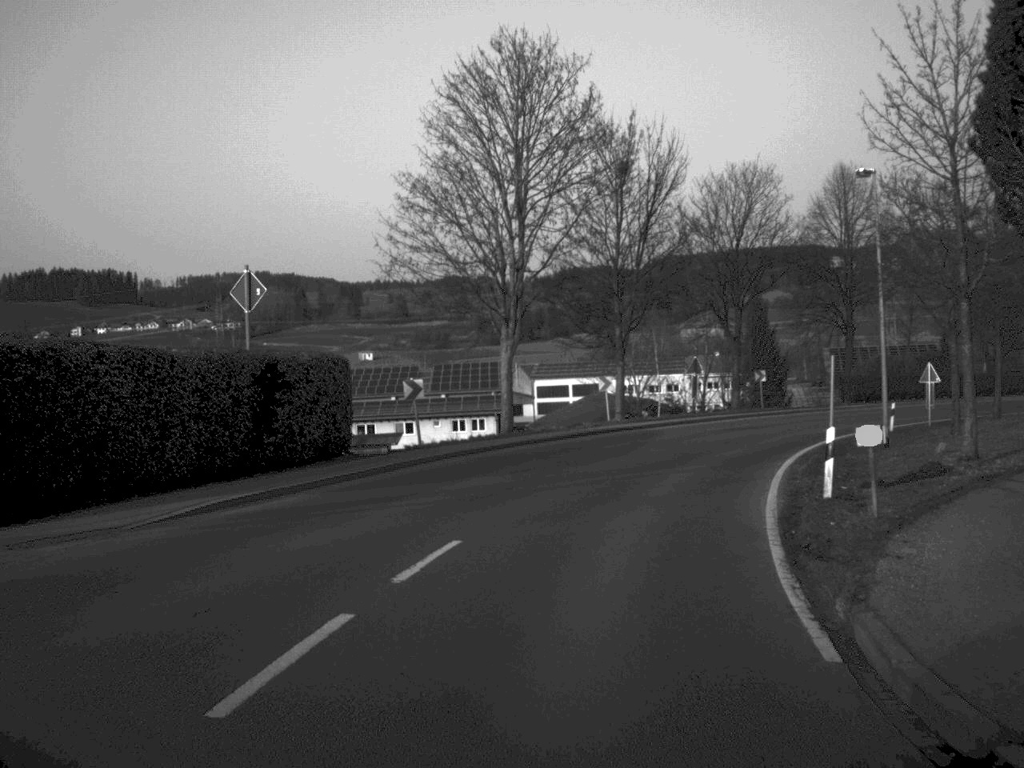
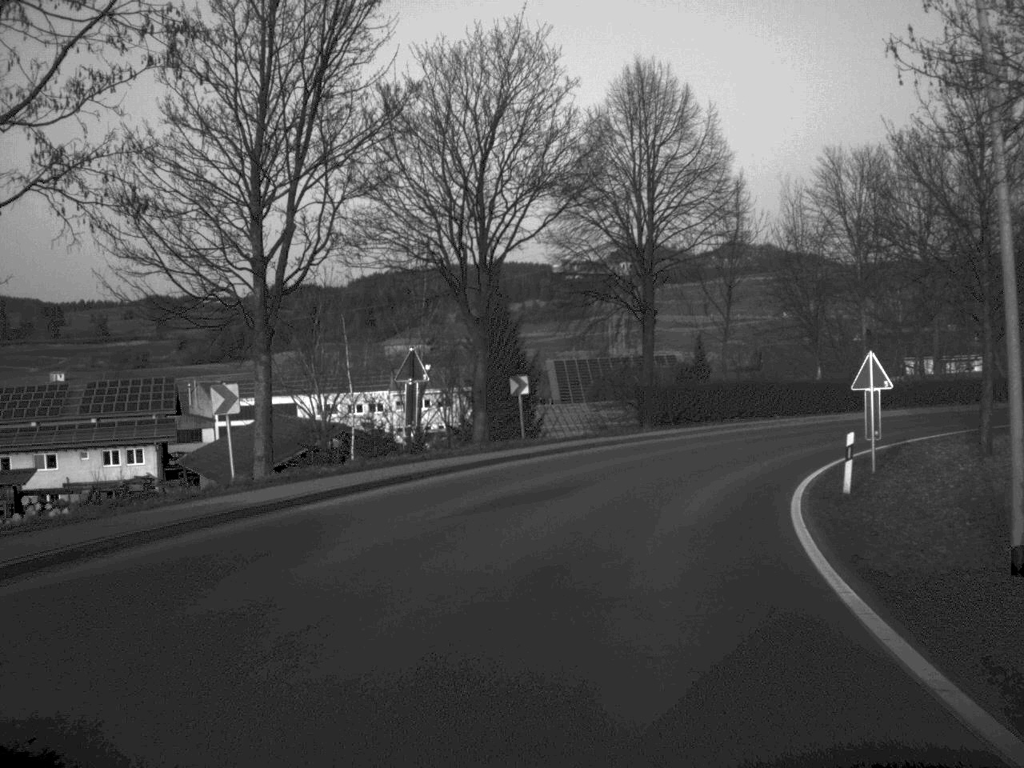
(+2.7, +24.5) m; +13°
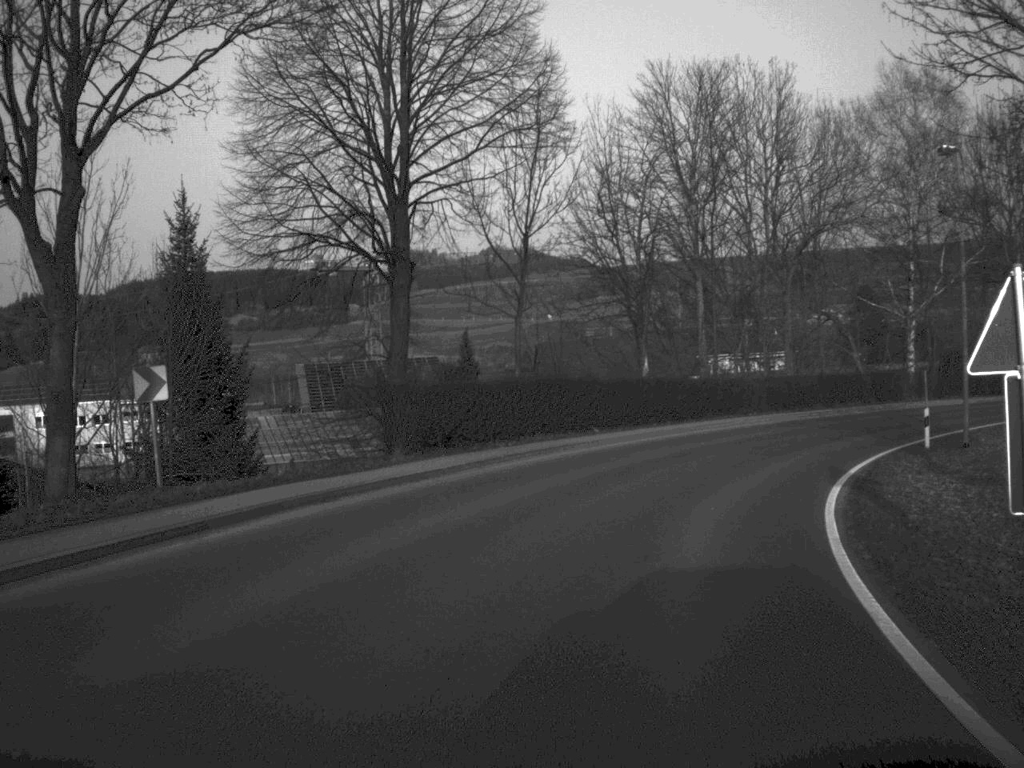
(+1.6, +17.2) m; +11°
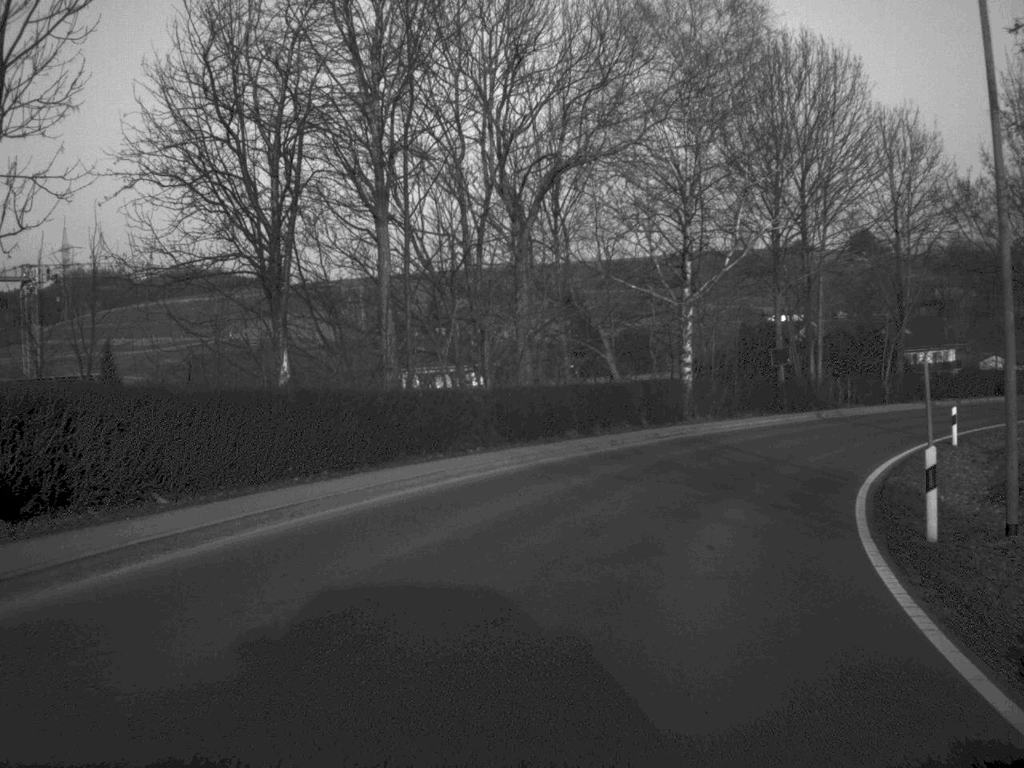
(+2.3, +18.8) m; +14°
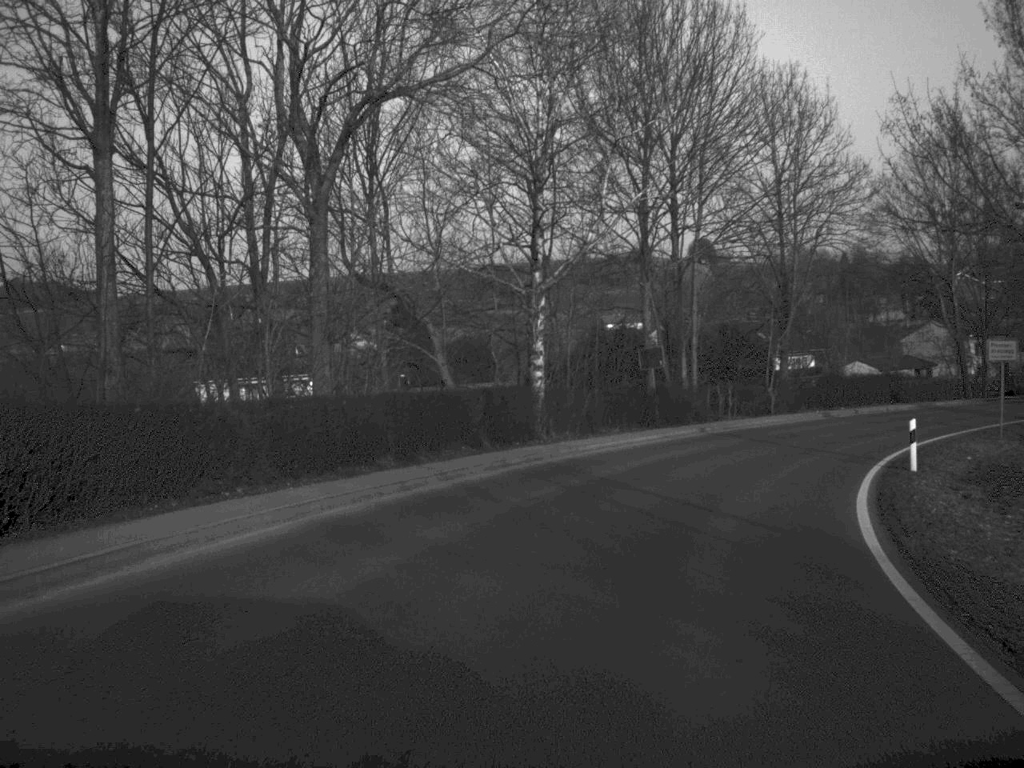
(+0.6, +9.1) m; +7°
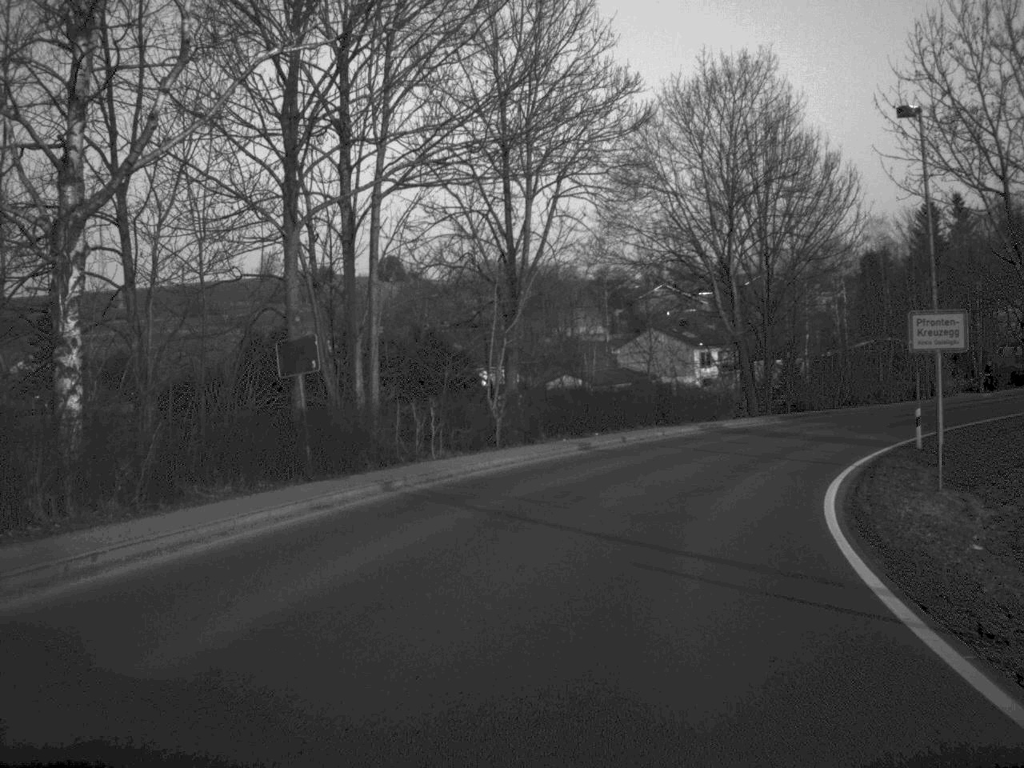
(+2.1, +17.2) m; +14°
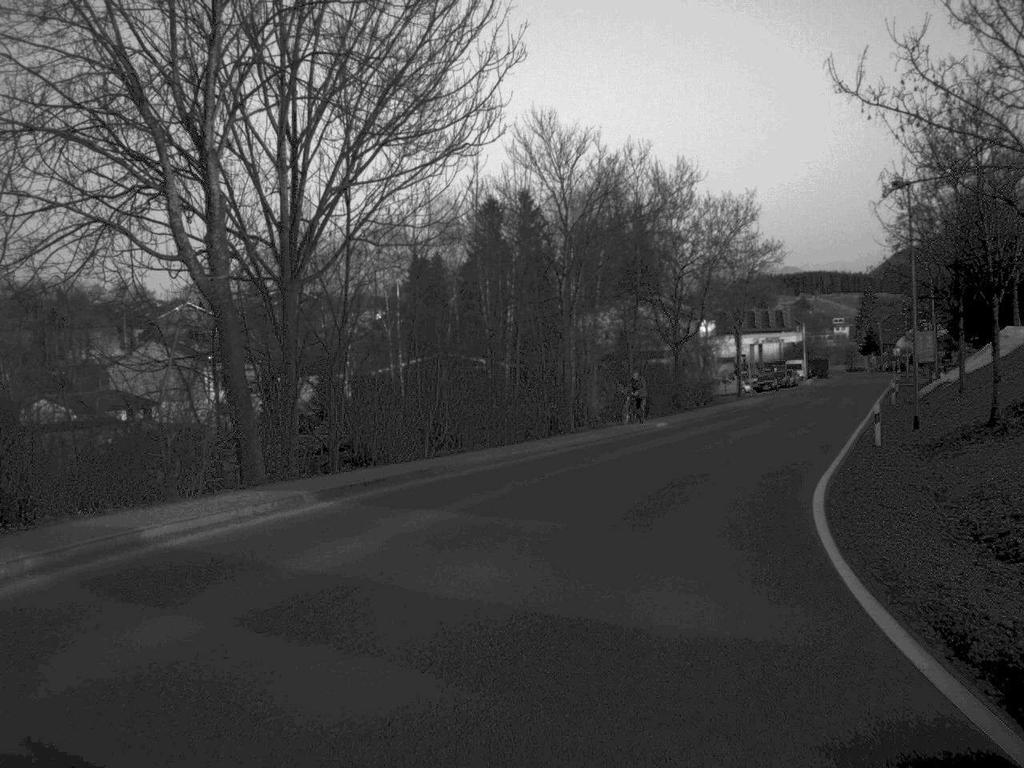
(+5.0, +27.5) m; +21°
